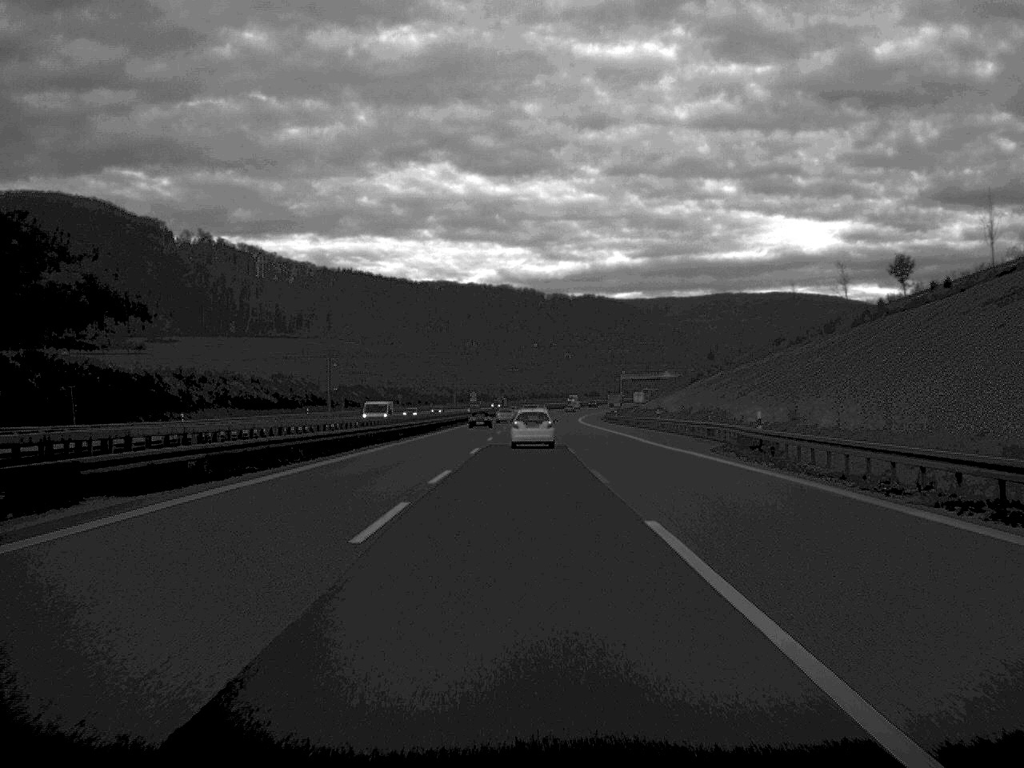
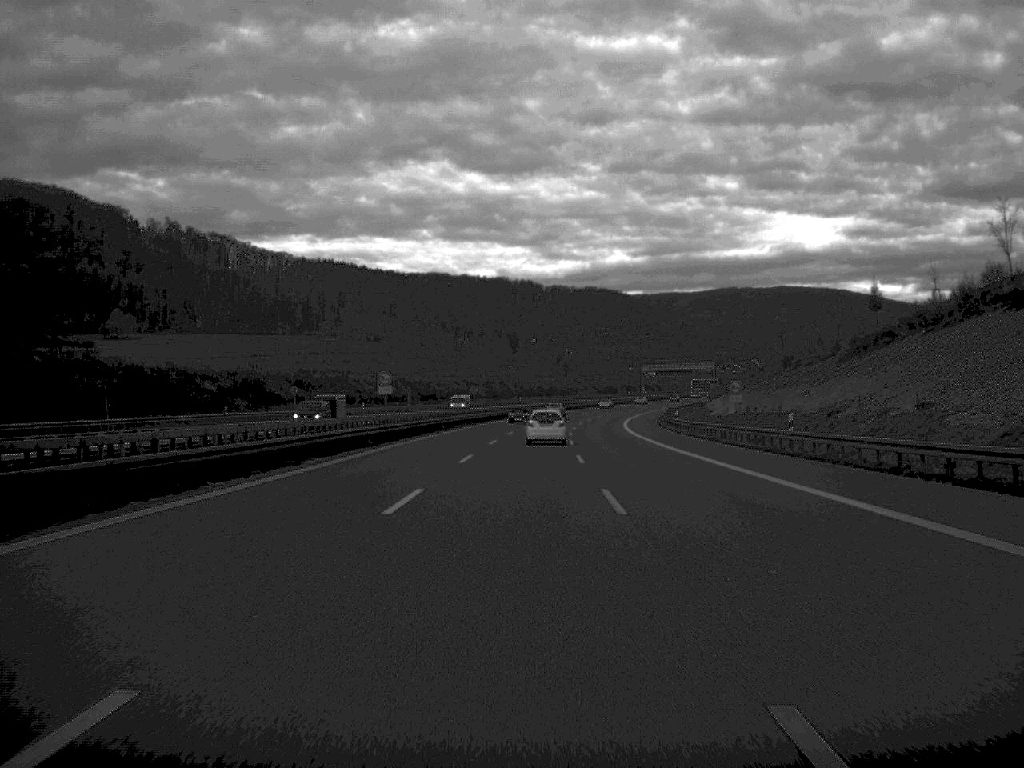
(+0.5, +96.8) m; 0°
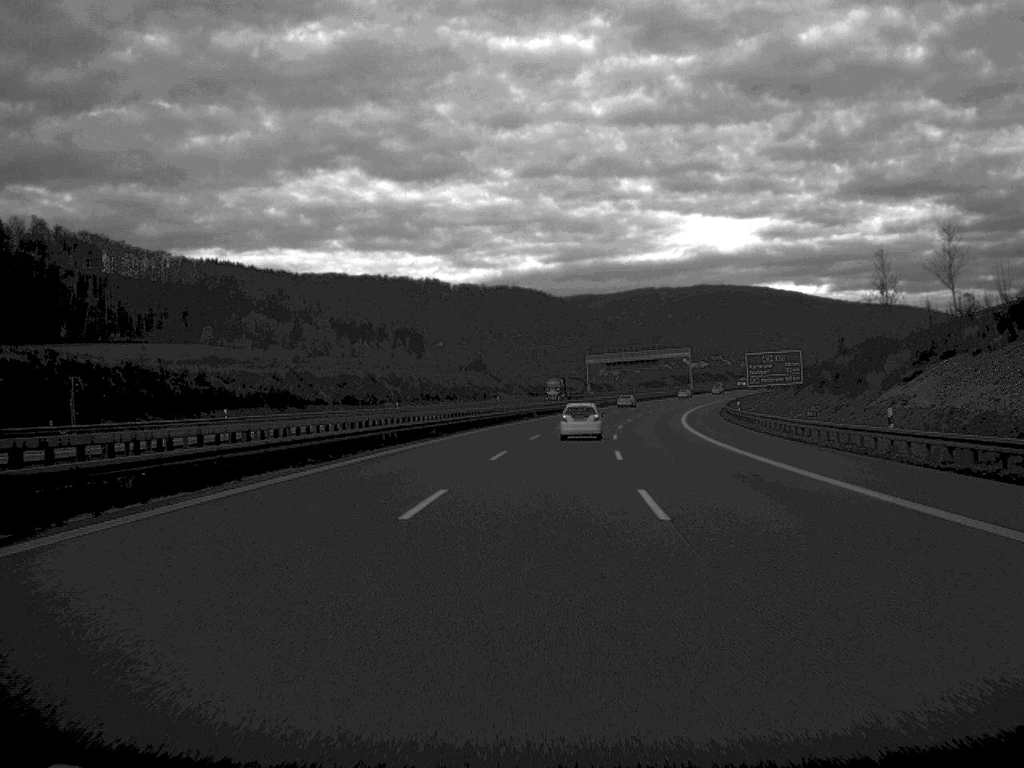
(+3.0, +110.1) m; +4°
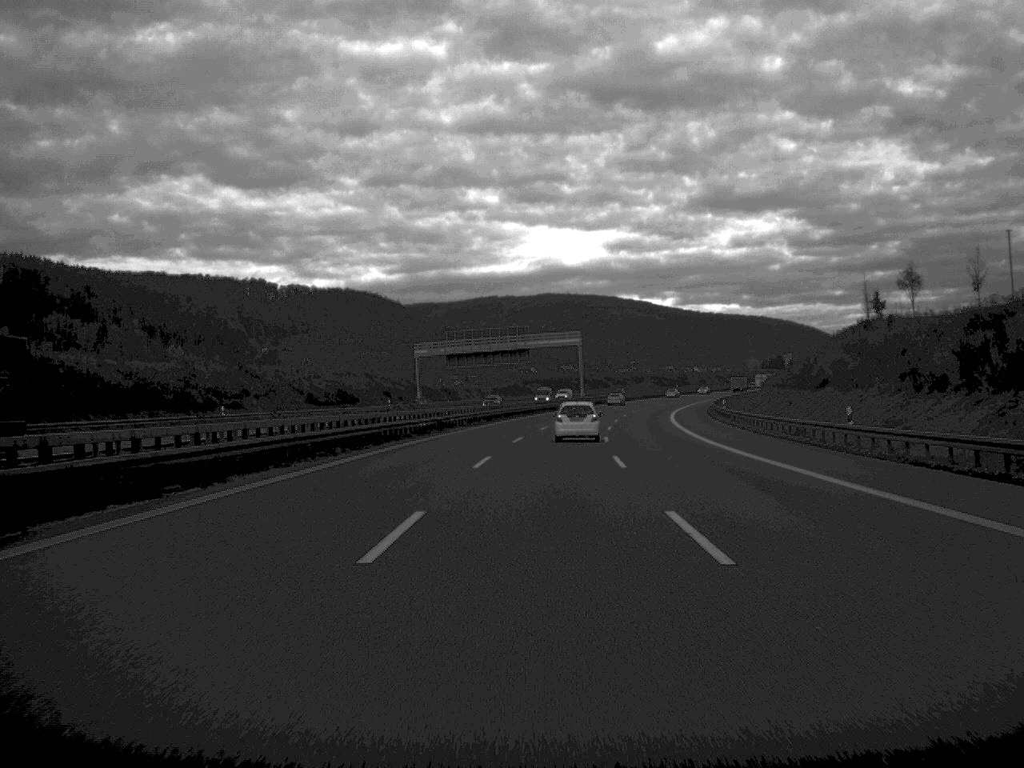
(+6.0, +94.8) m; +7°
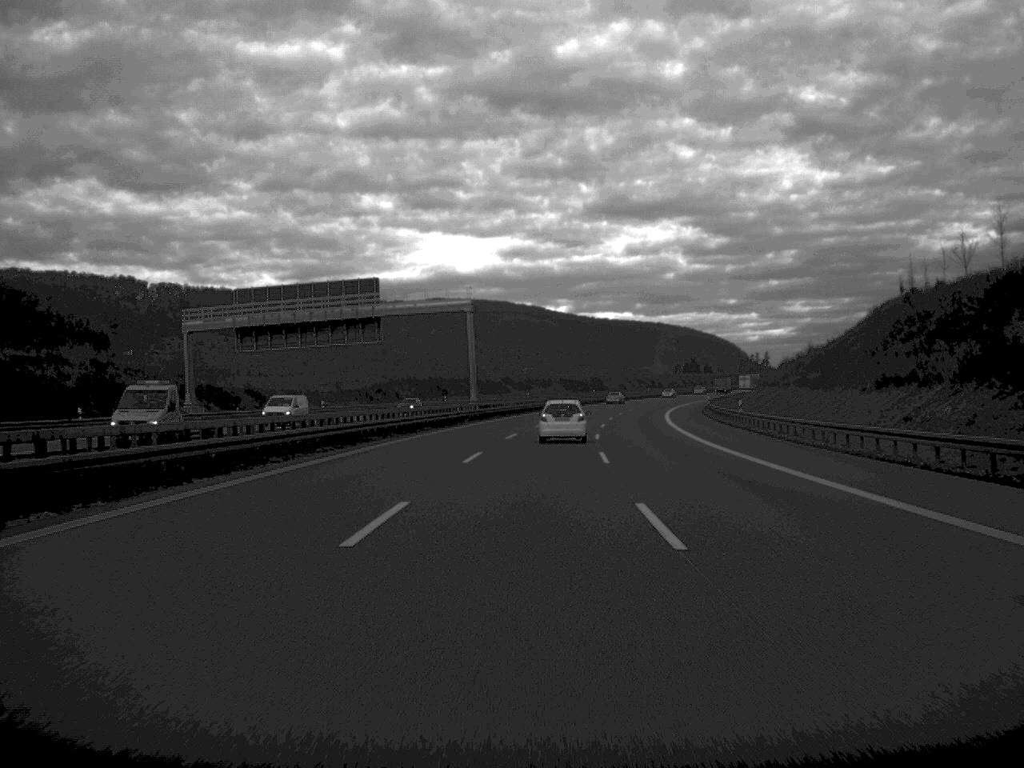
(+3.0, +70.6) m; +5°
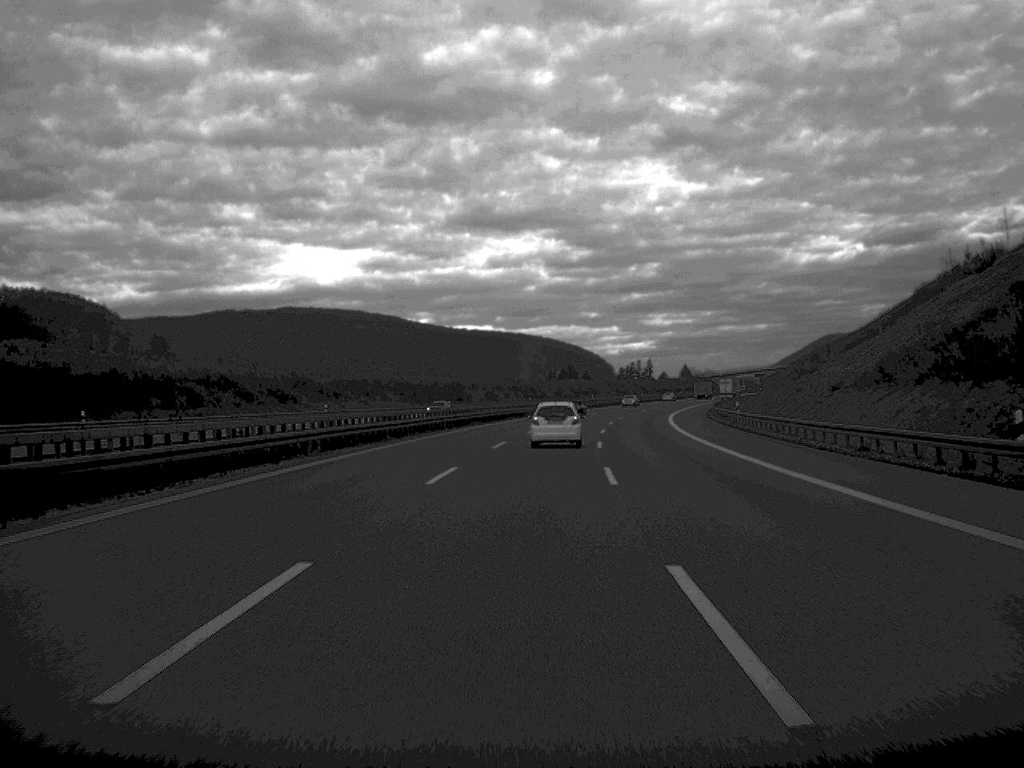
(+5.4, +96.9) m; +6°
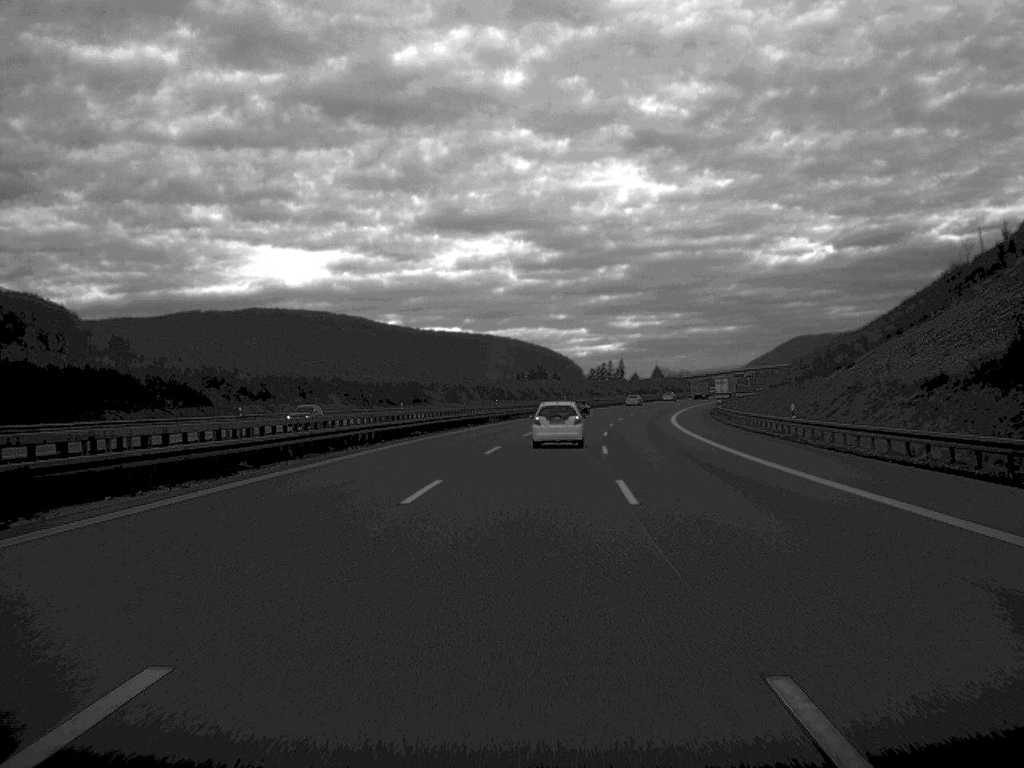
(+0.3, +23.0) m; +1°
